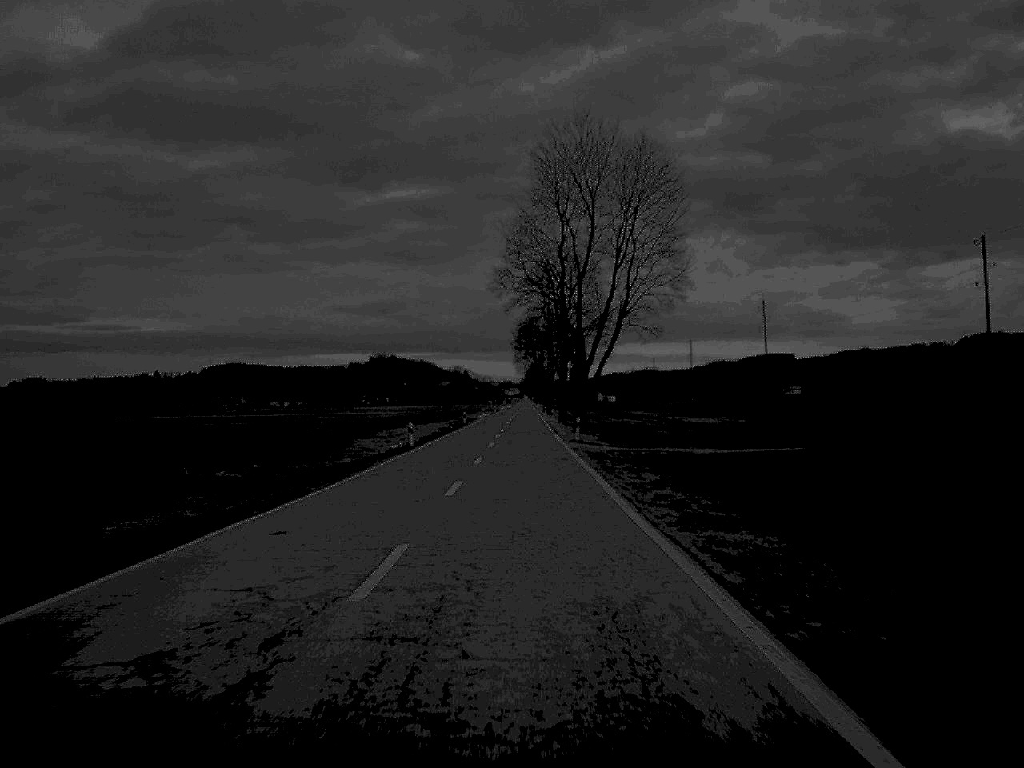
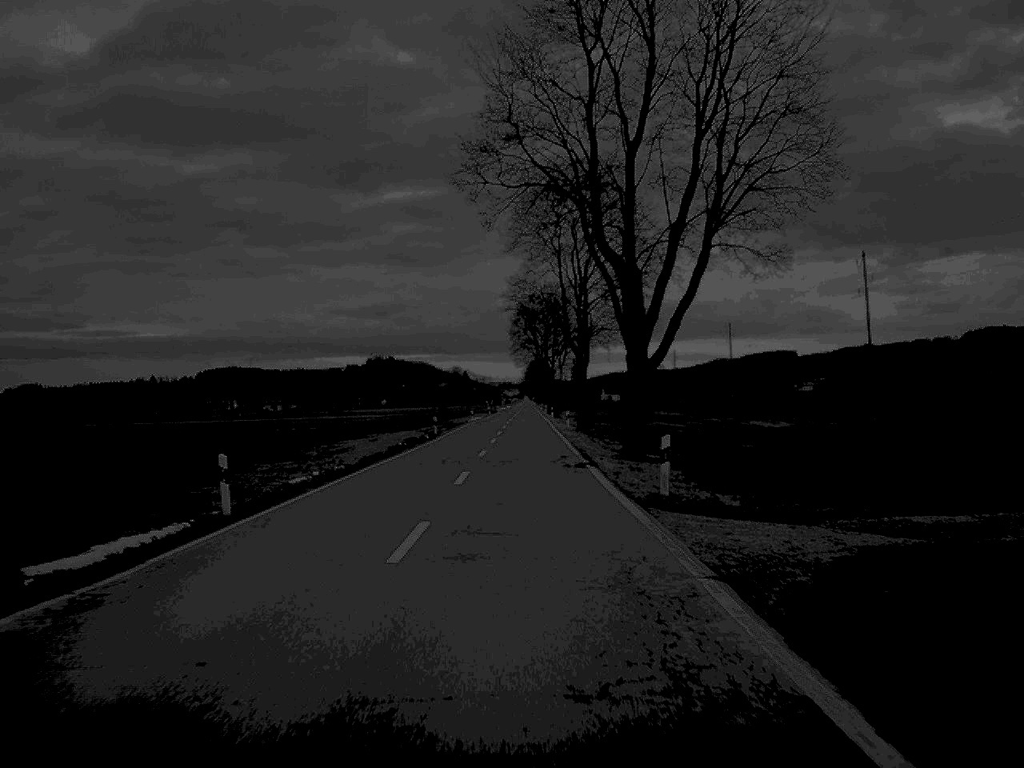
(0.0, +34.6) m; 0°
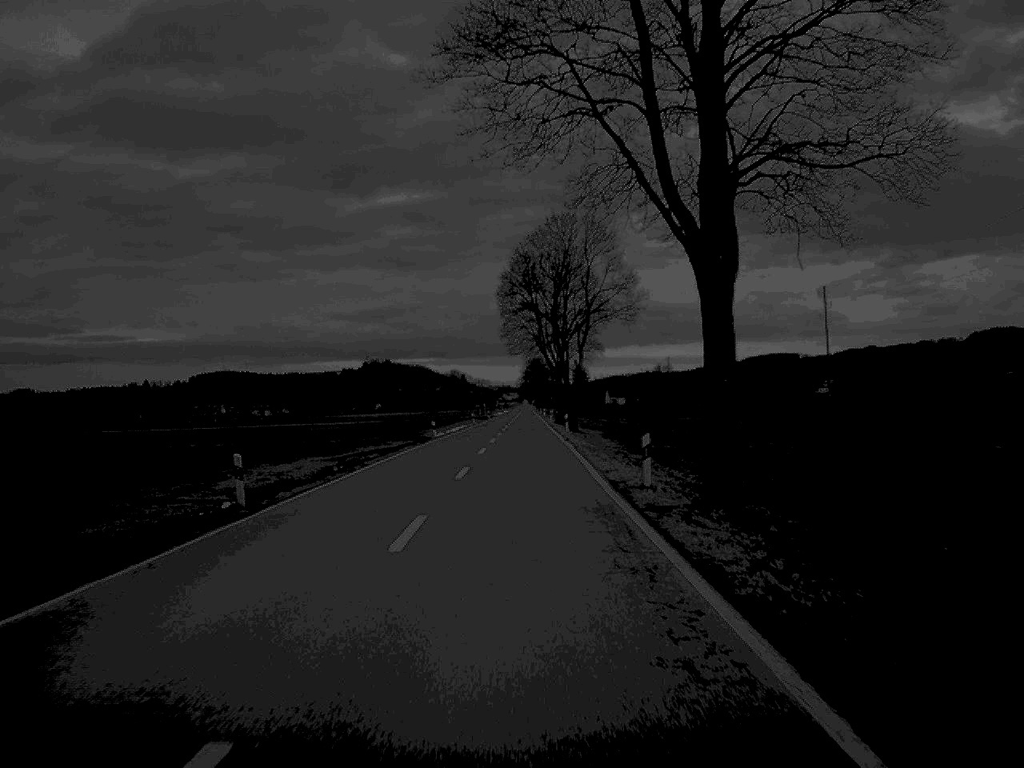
(+0.1, +47.2) m; 0°
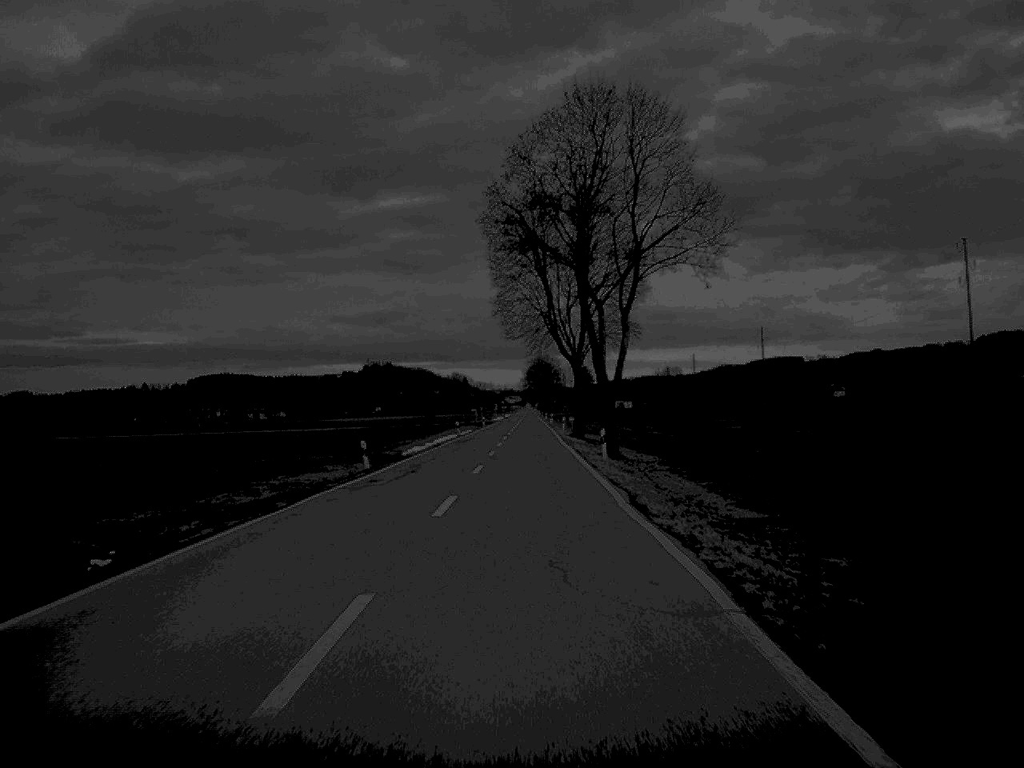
(0.0, +31.7) m; 0°
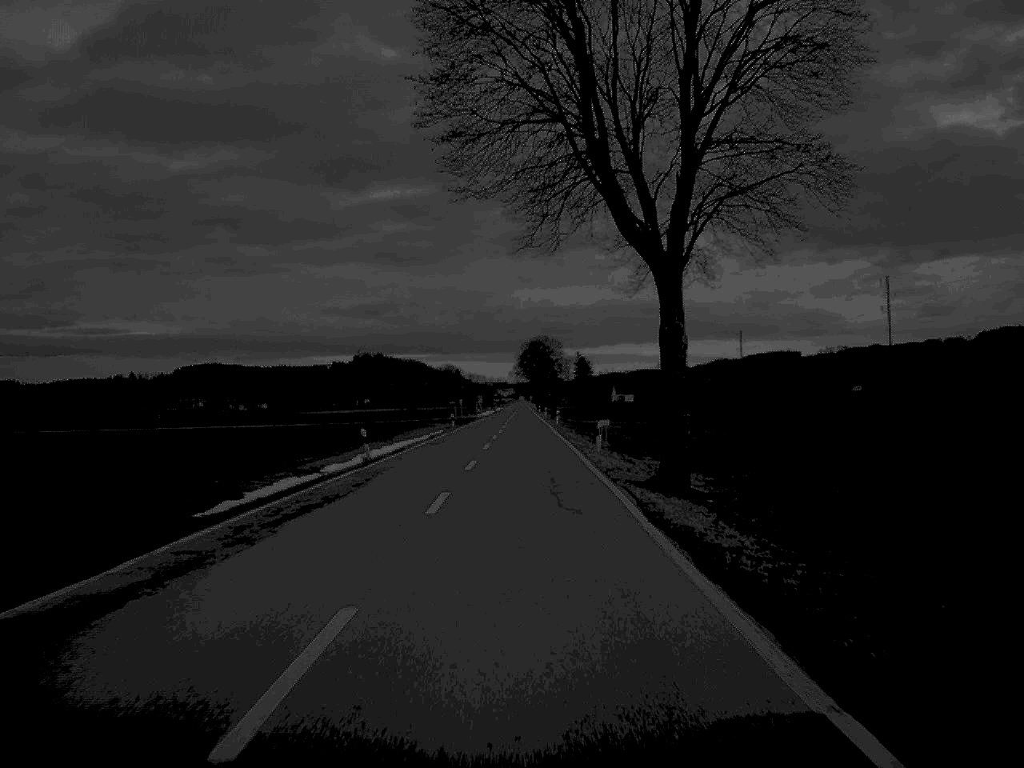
(+0.1, +49.5) m; 0°
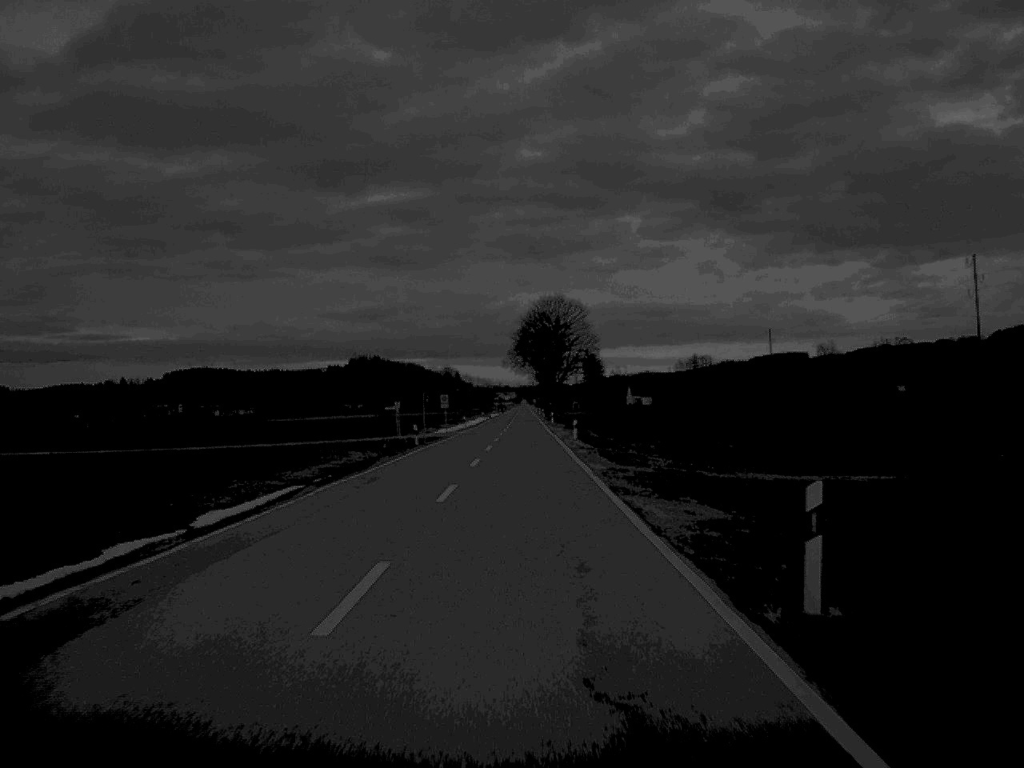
(0.0, +81.9) m; 0°
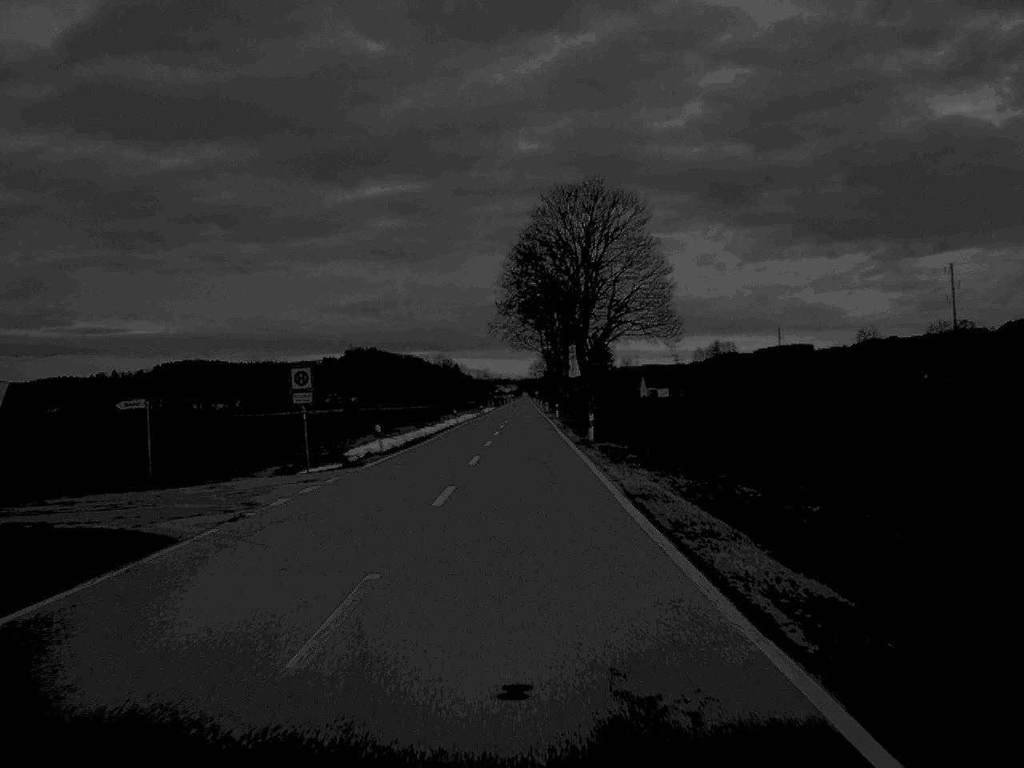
(0.0, +63.0) m; 0°
